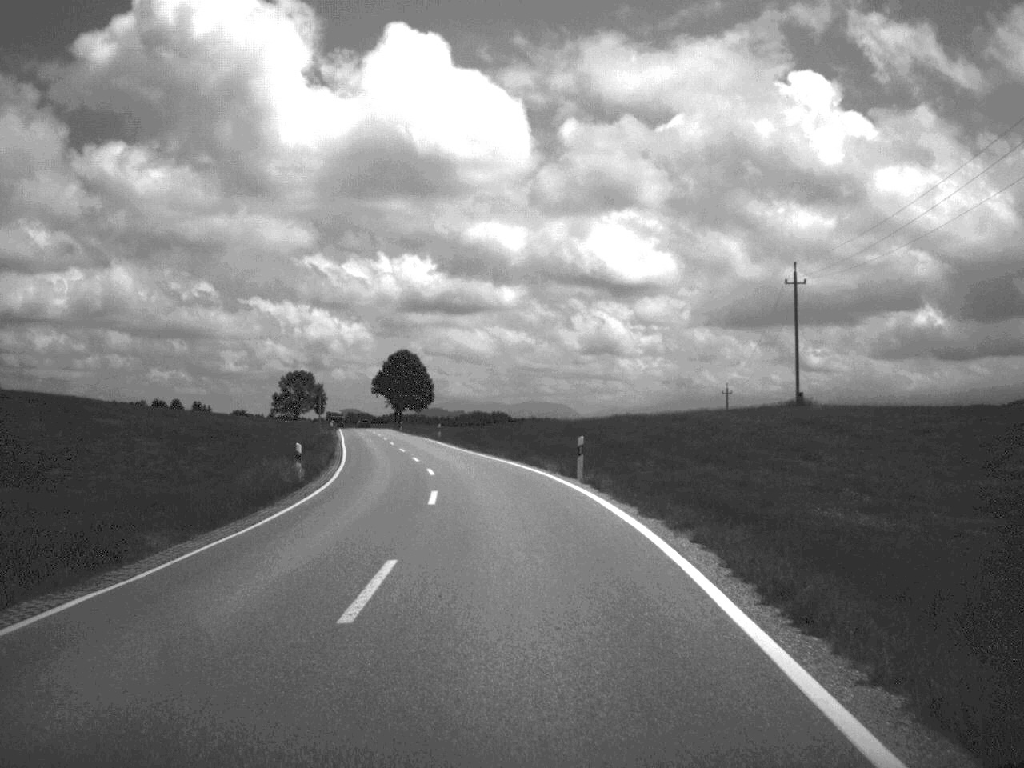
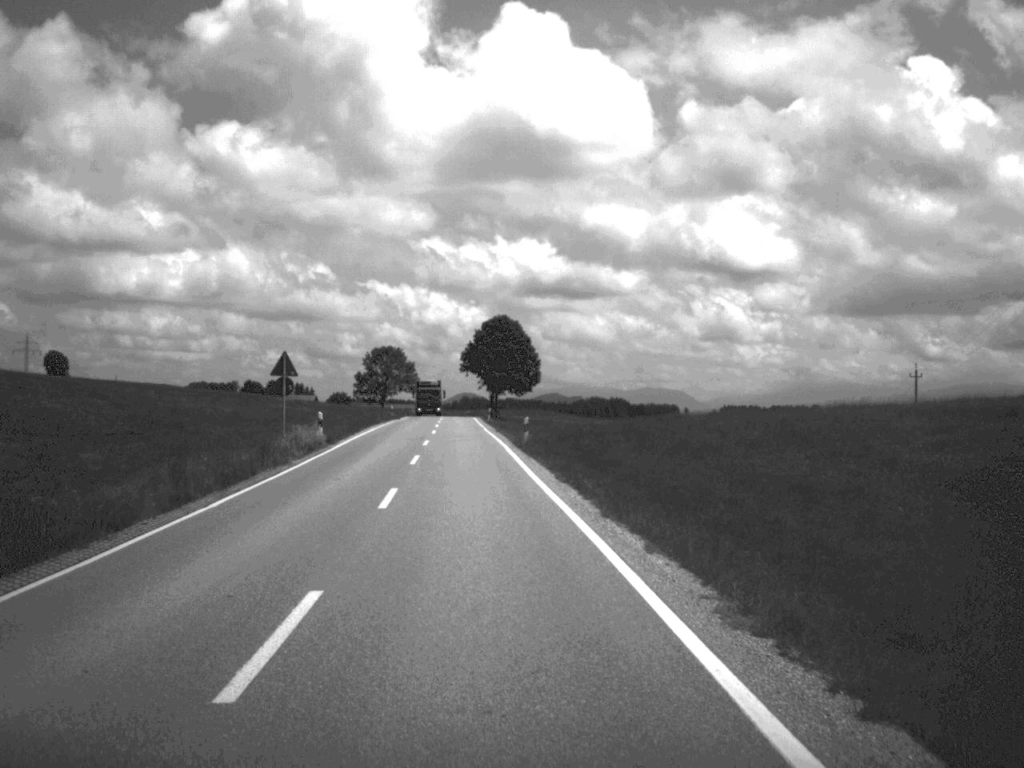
(-1.5, +37.8) m; -6°
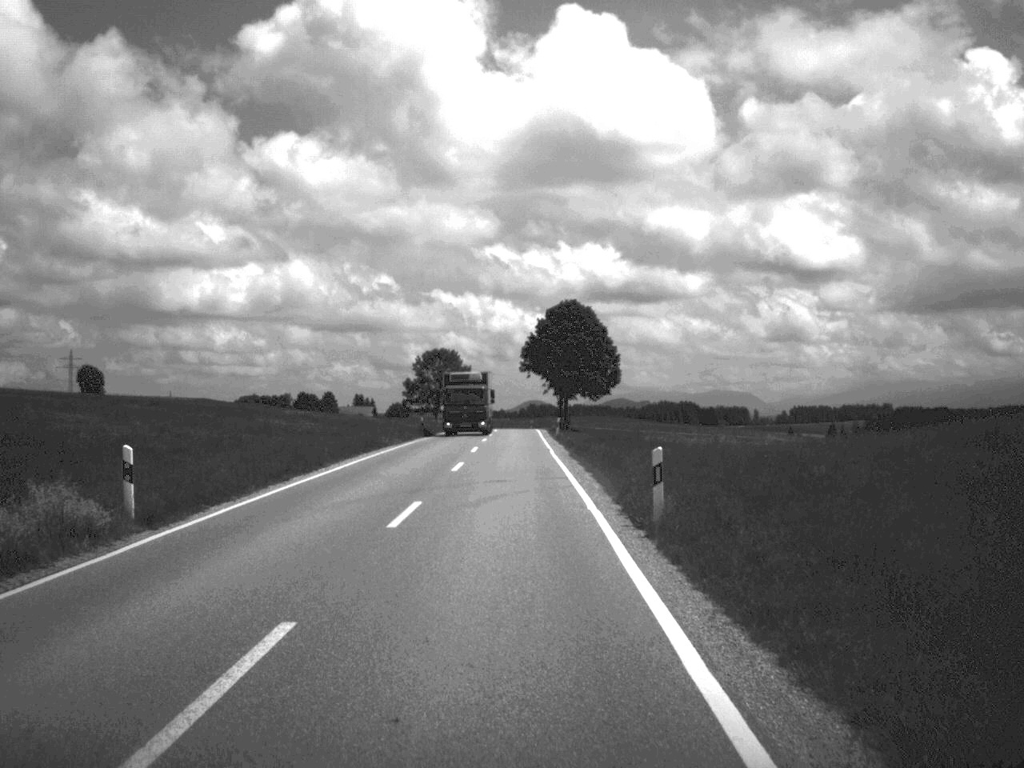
(-0.8, +25.6) m; -3°
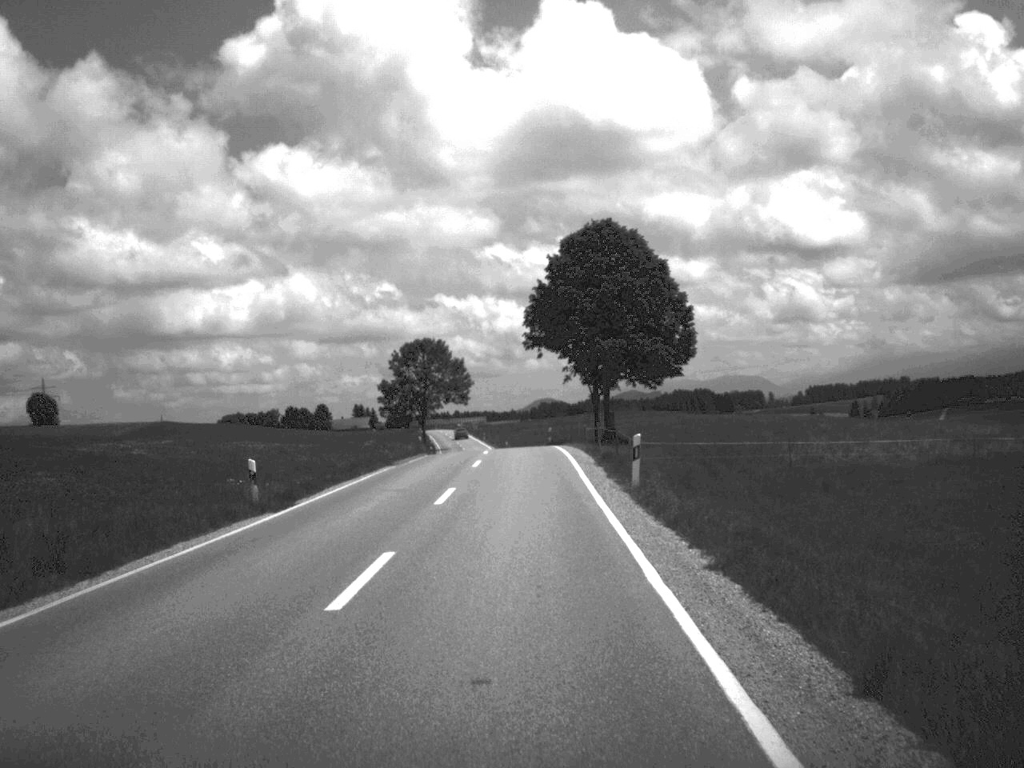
(-0.2, +42.4) m; -1°
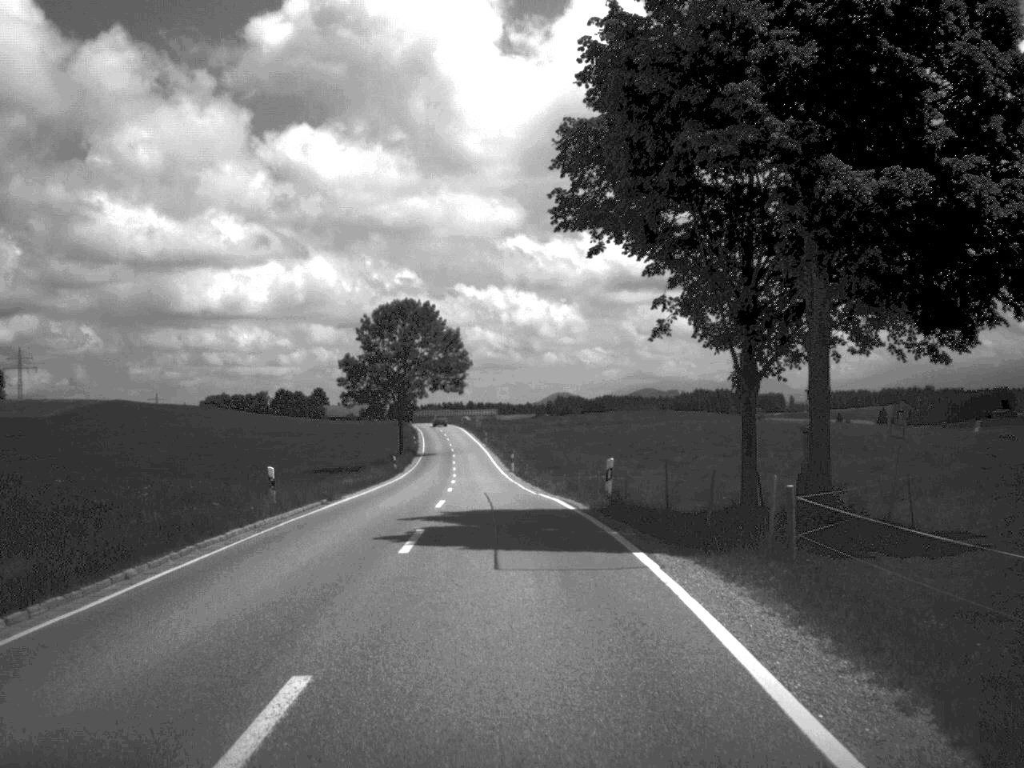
(-0.2, +41.8) m; -1°
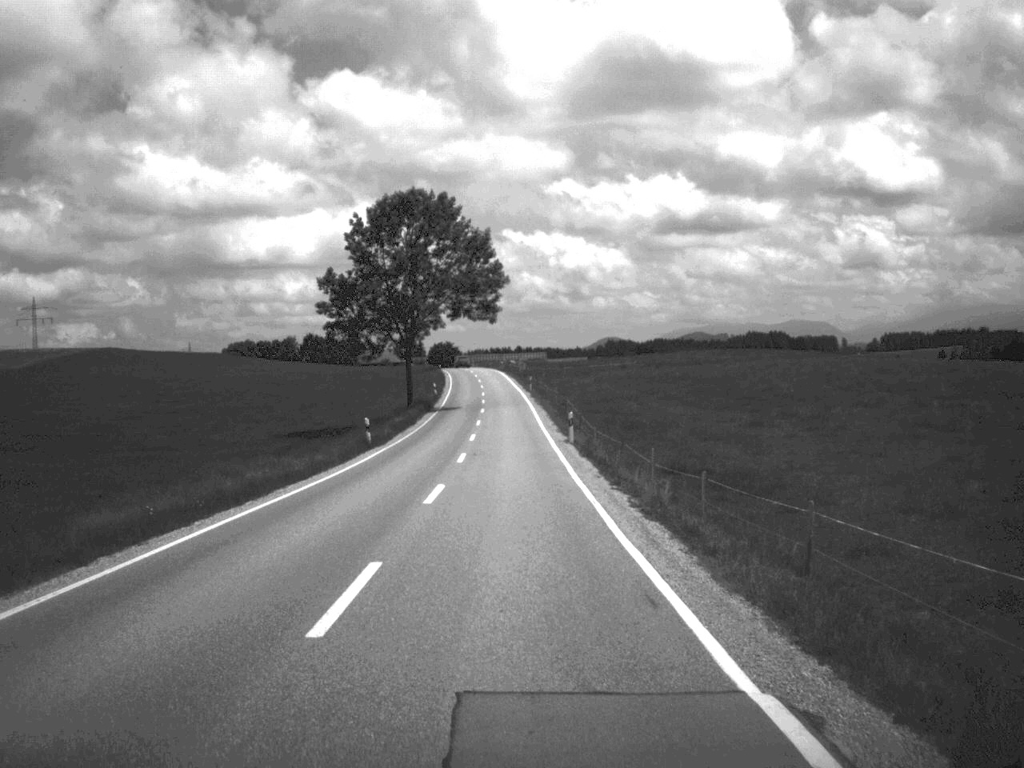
(-0.7, +31.2) m; -2°
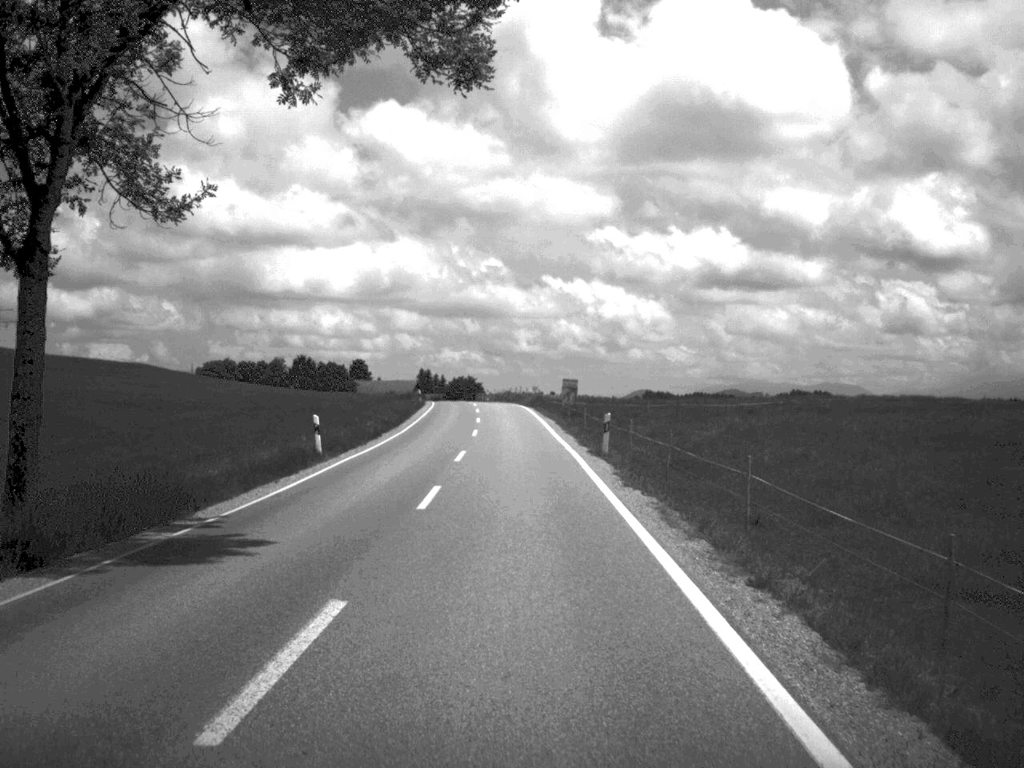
(-0.9, +62.0) m; -2°
